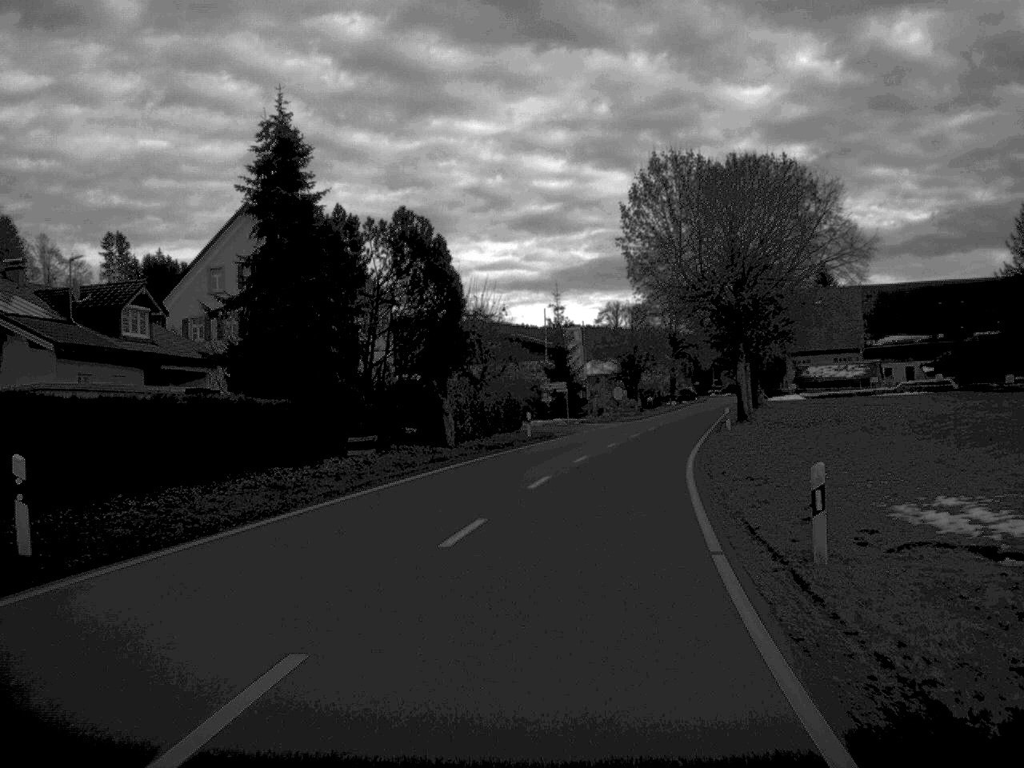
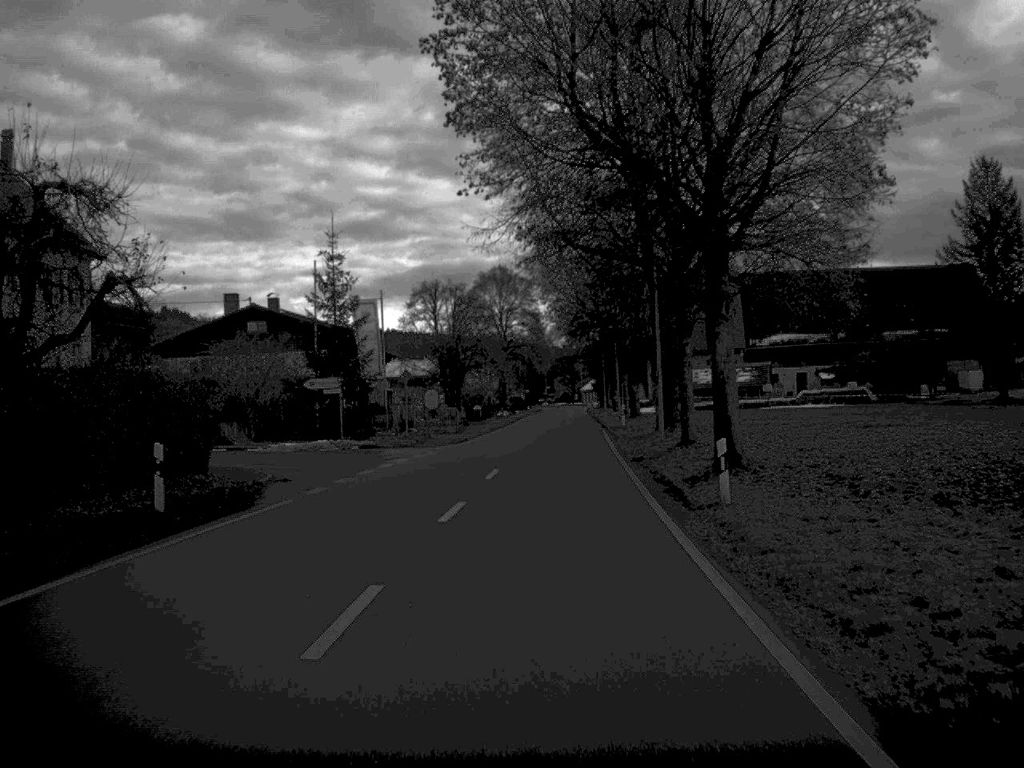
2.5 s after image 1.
(+2.5, +32.5) m; +8°
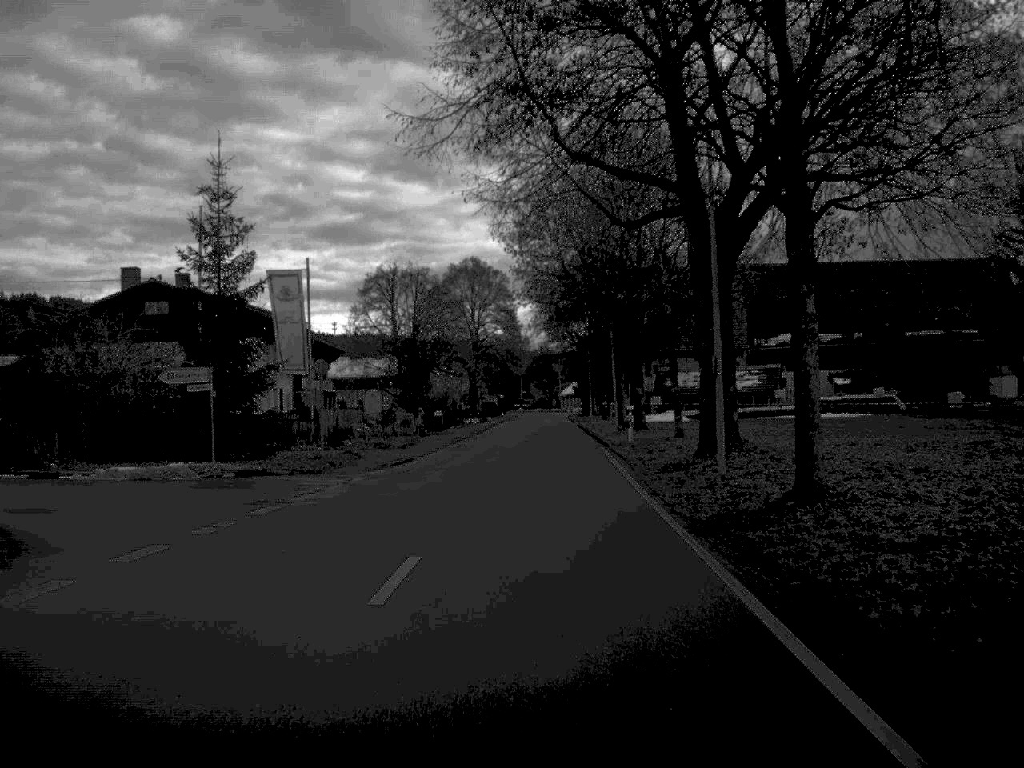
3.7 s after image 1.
(+0.2, +15.8) m; +1°
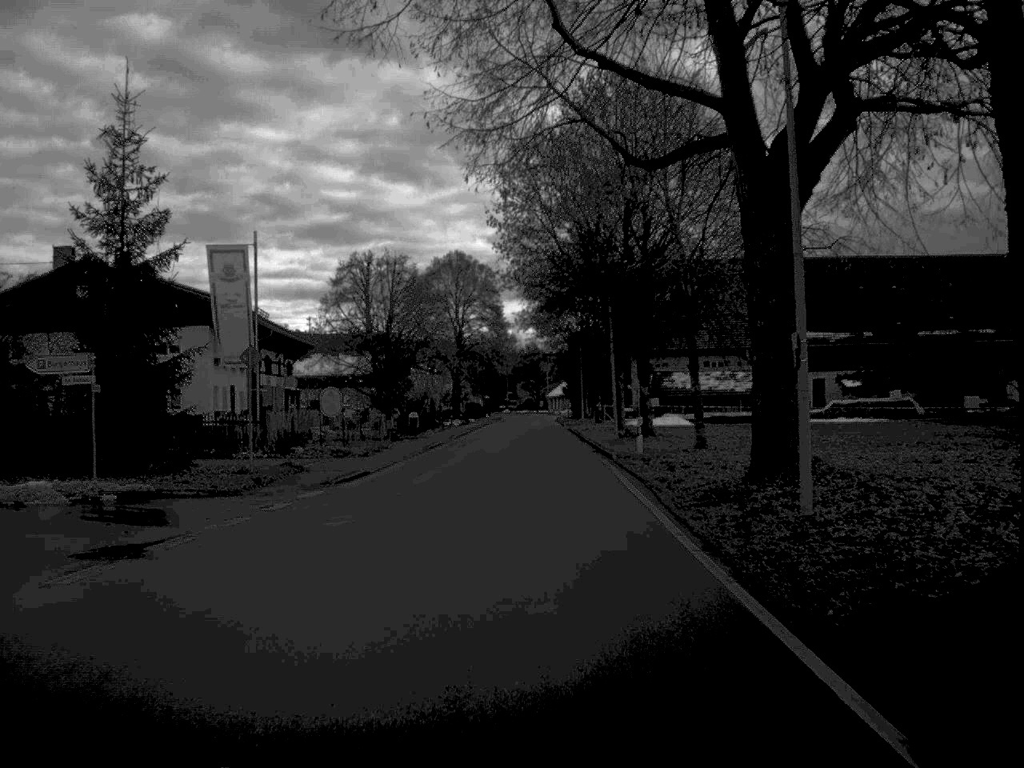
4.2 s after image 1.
(0.0, +7.7) m; +1°
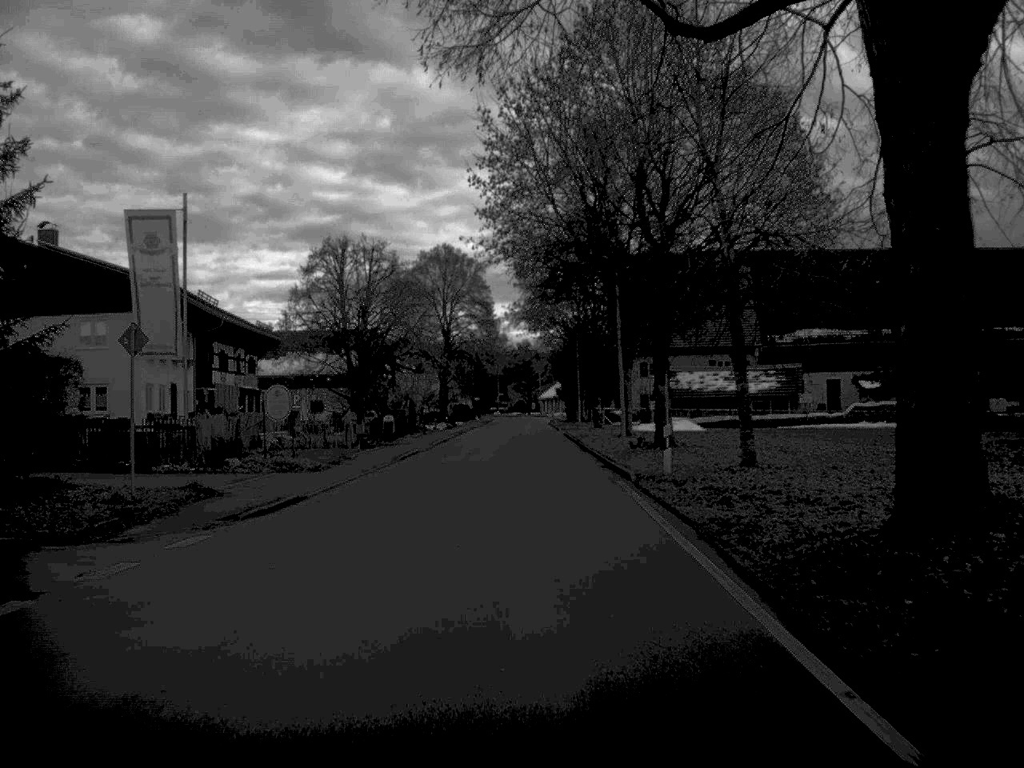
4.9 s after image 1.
(0.0, +8.1) m; 0°
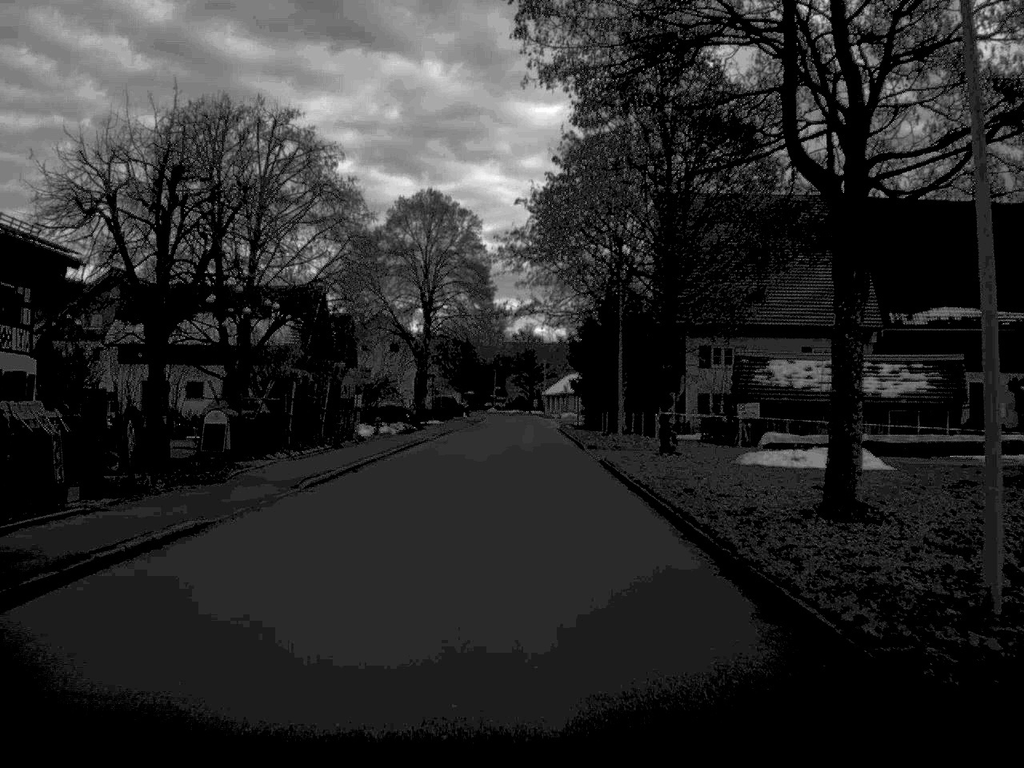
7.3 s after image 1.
(0.0, +32.7) m; 0°
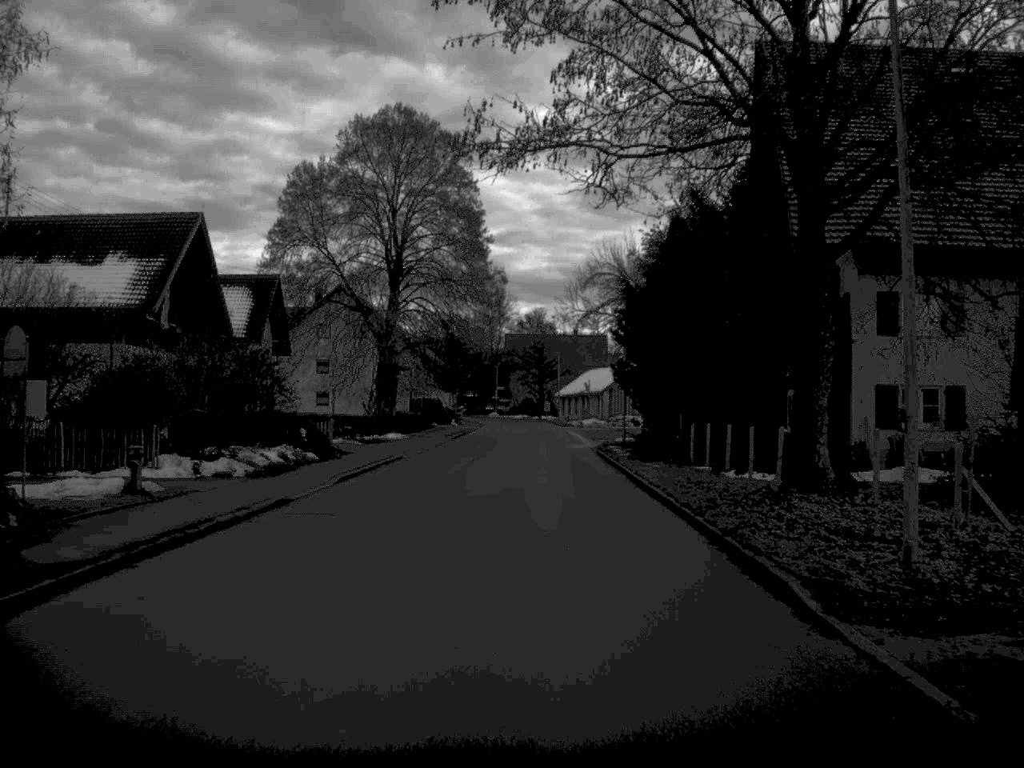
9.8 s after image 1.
(-0.1, +32.9) m; 0°
